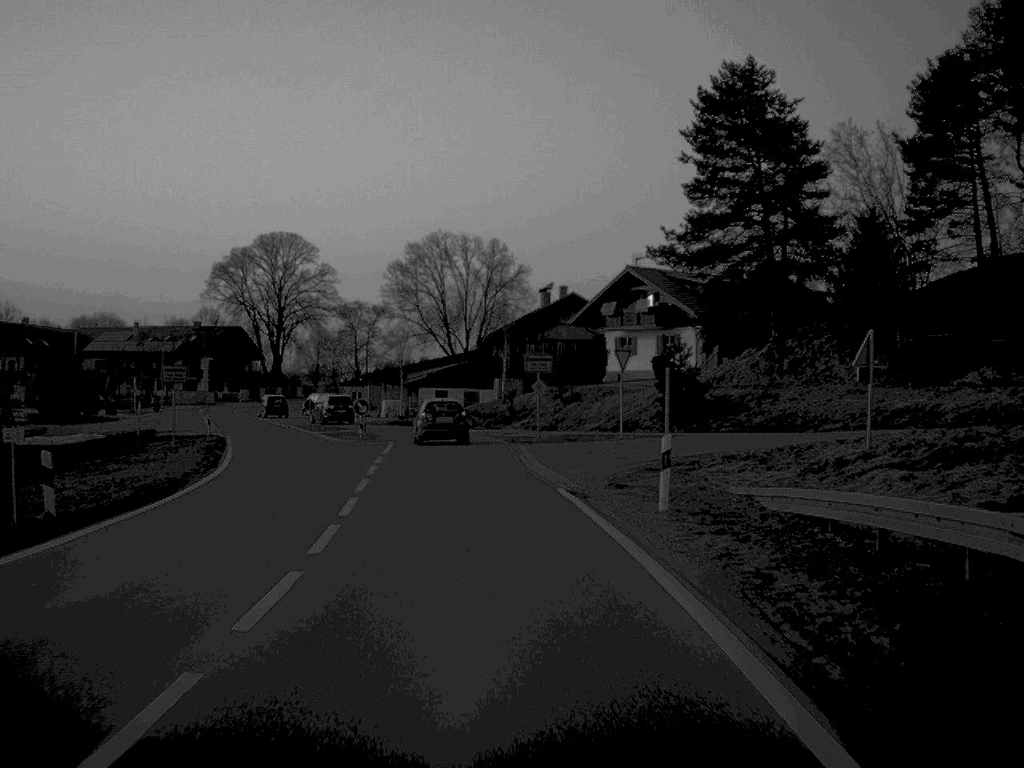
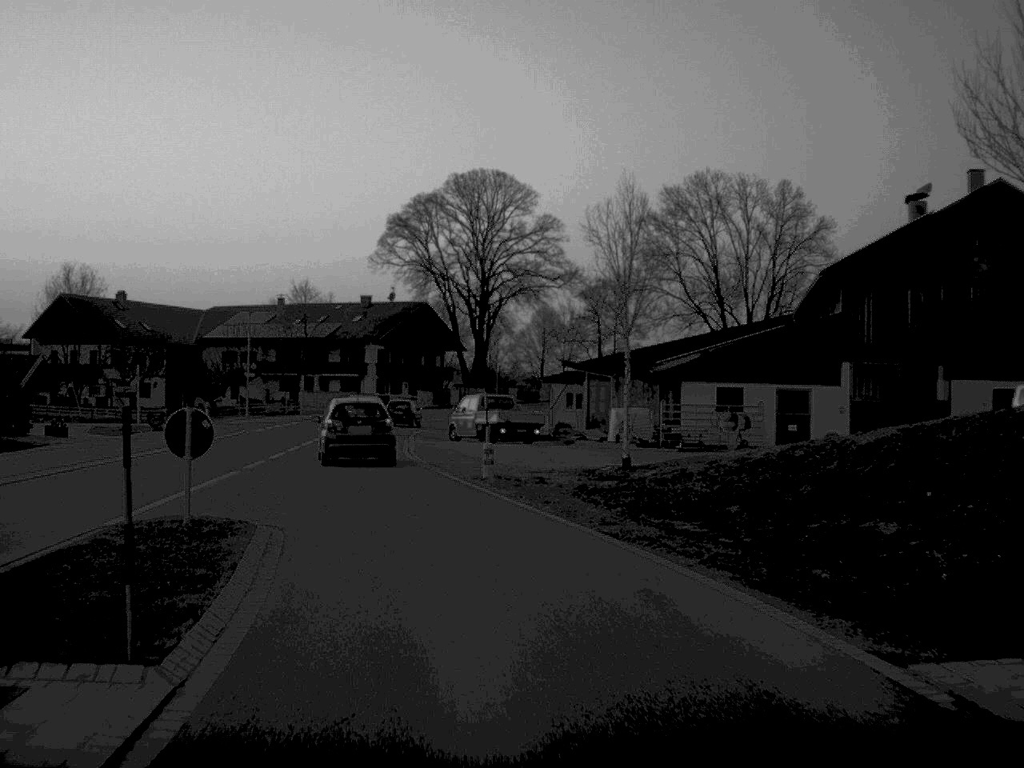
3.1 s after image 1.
(-3.9, +51.1) m; -12°
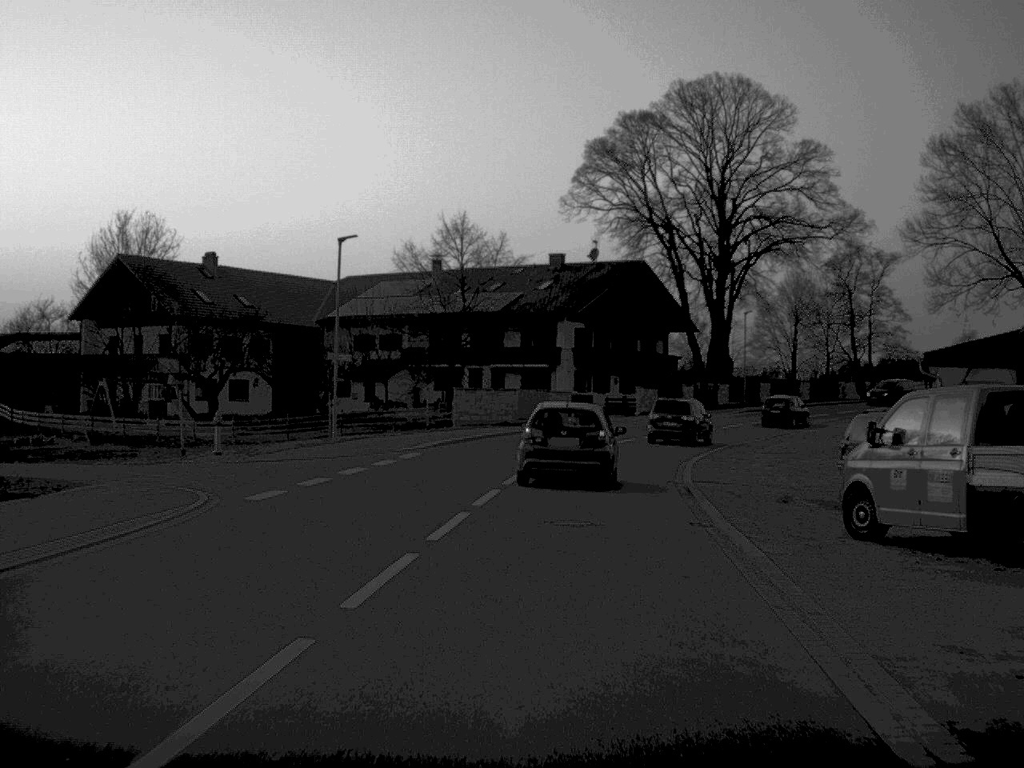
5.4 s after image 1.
(-4.4, +35.6) m; -8°
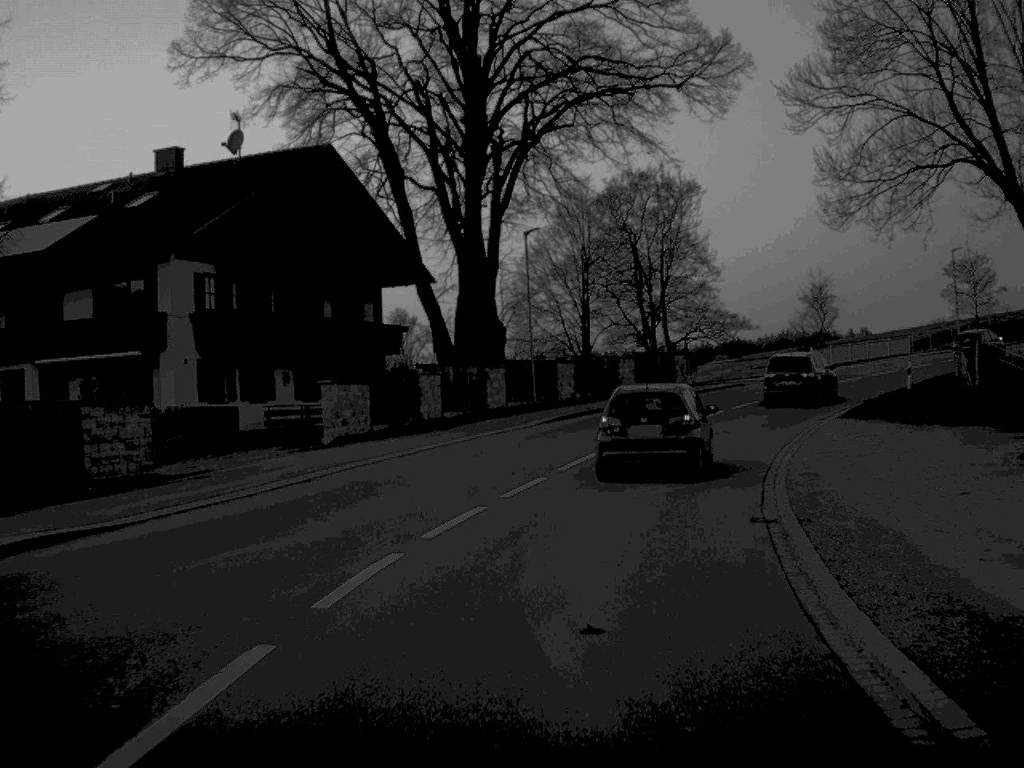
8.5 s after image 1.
(+3.6, +39.8) m; +13°
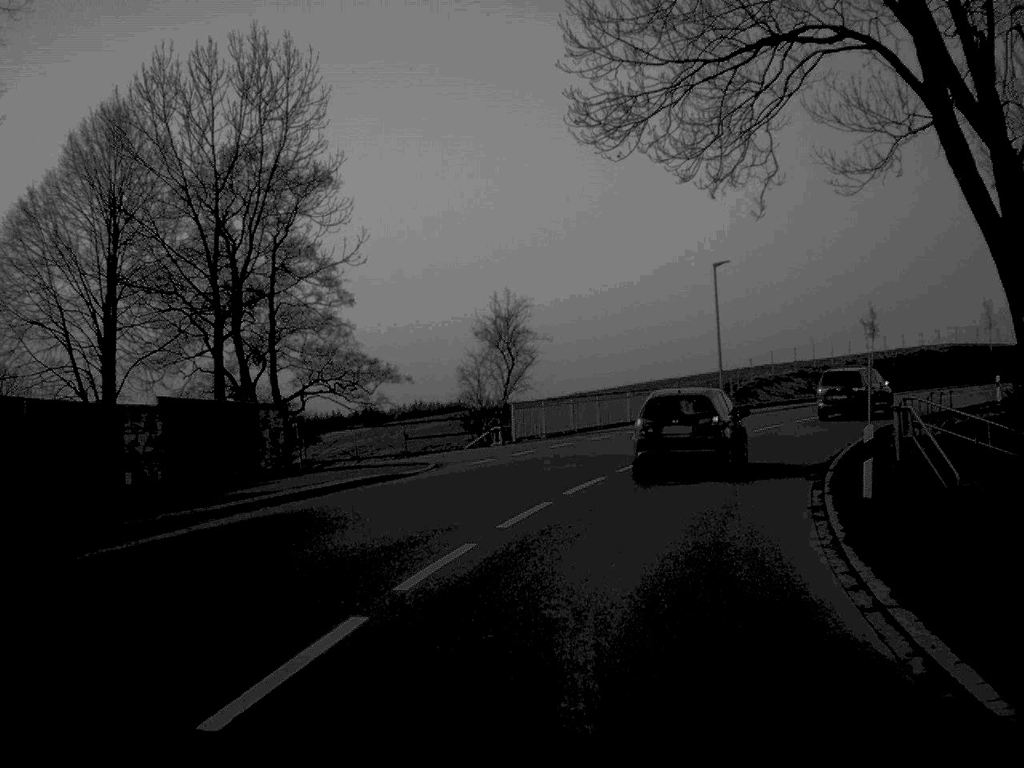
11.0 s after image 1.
(+4.0, +29.0) m; +17°
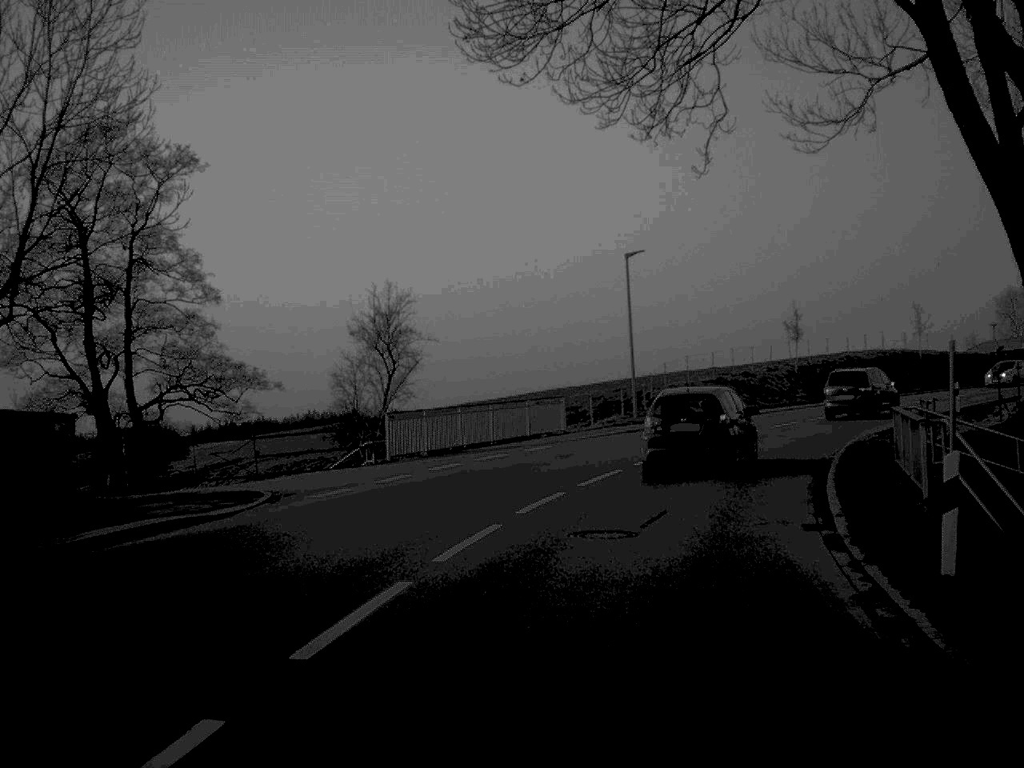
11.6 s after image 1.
(+0.3, +7.2) m; +5°
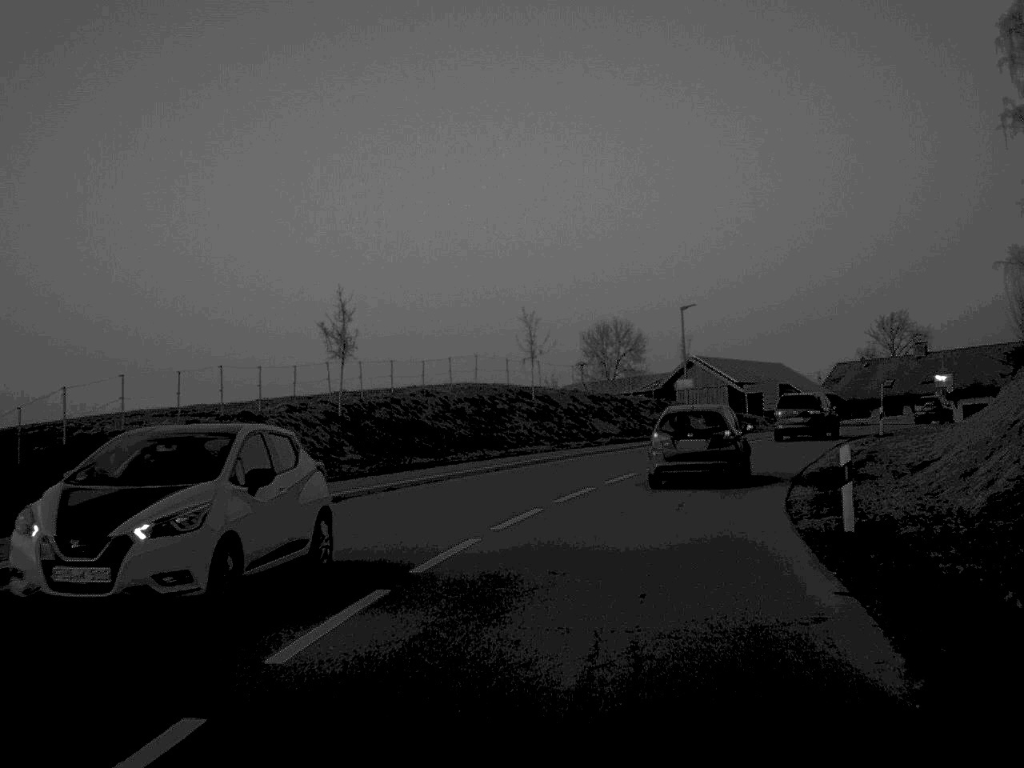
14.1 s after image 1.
(+5.4, +29.7) m; +21°
